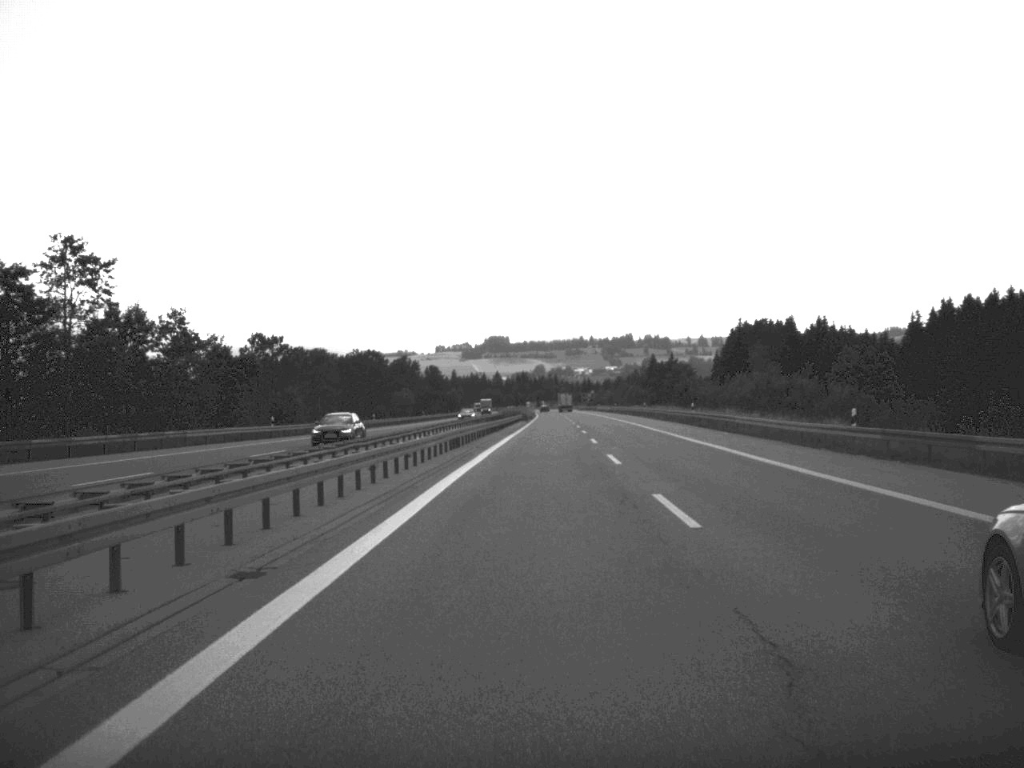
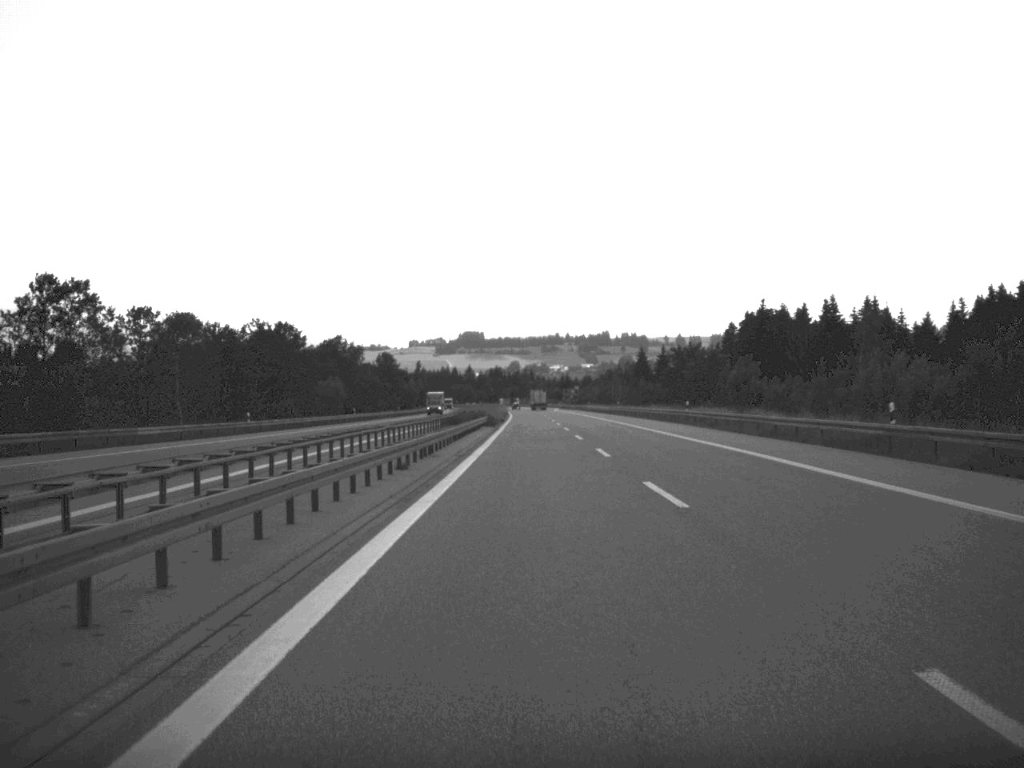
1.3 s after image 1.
(+0.5, +49.4) m; +1°
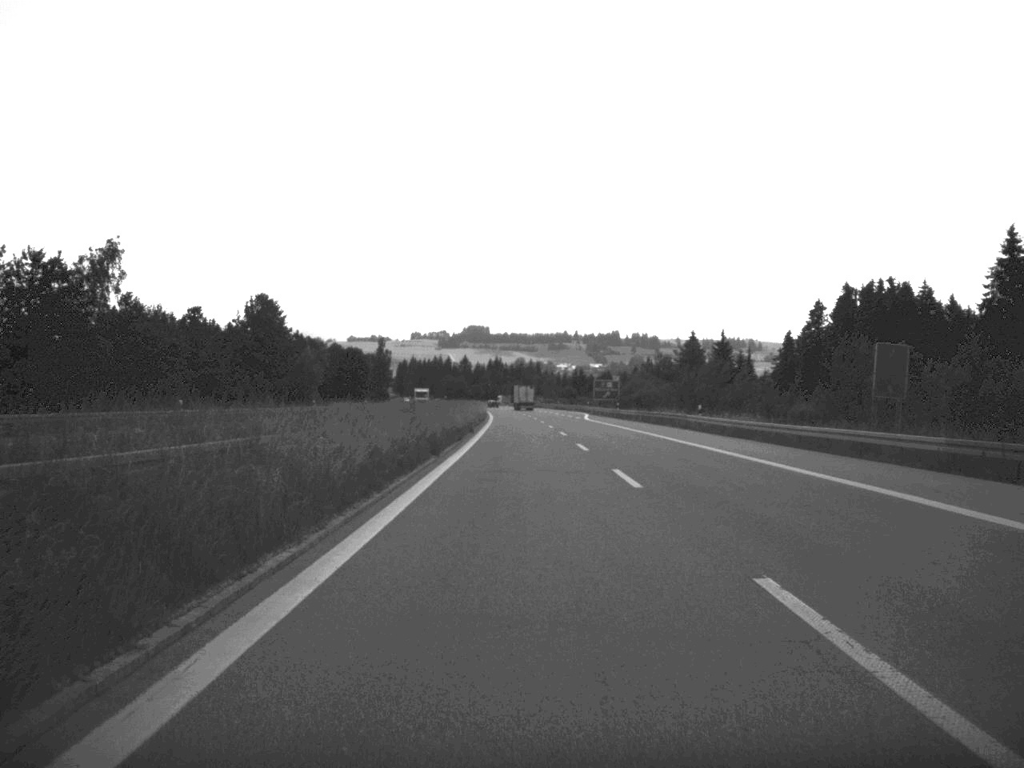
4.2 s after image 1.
(0.0, +116.6) m; -1°
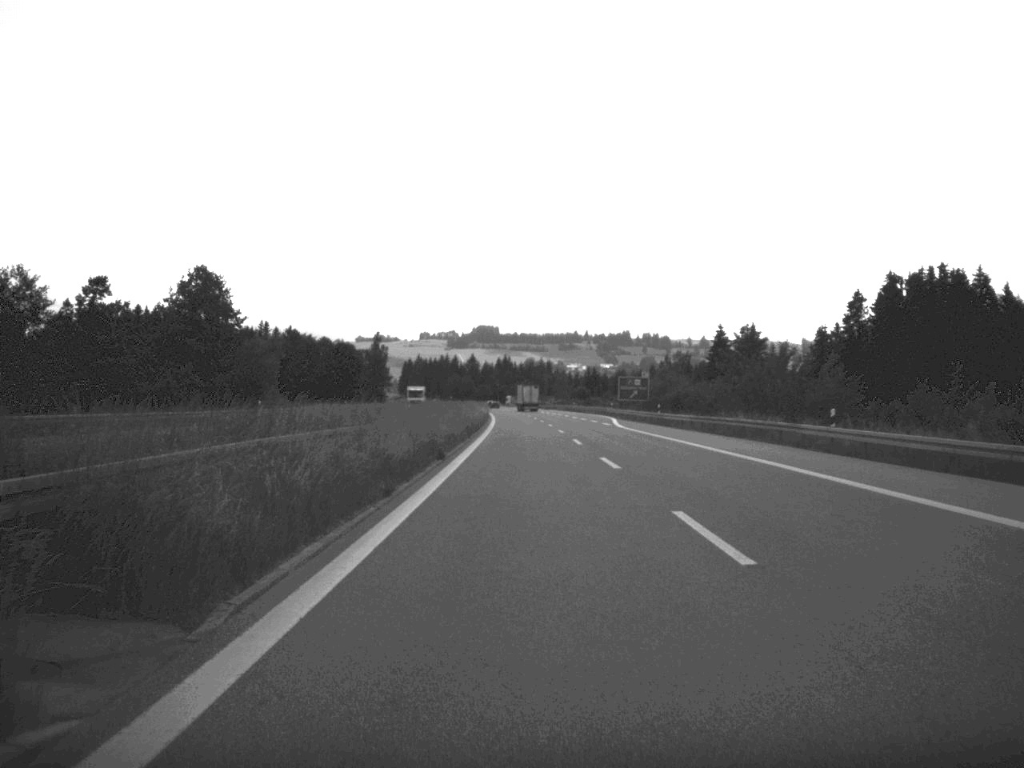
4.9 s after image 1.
(-0.1, +27.4) m; 0°
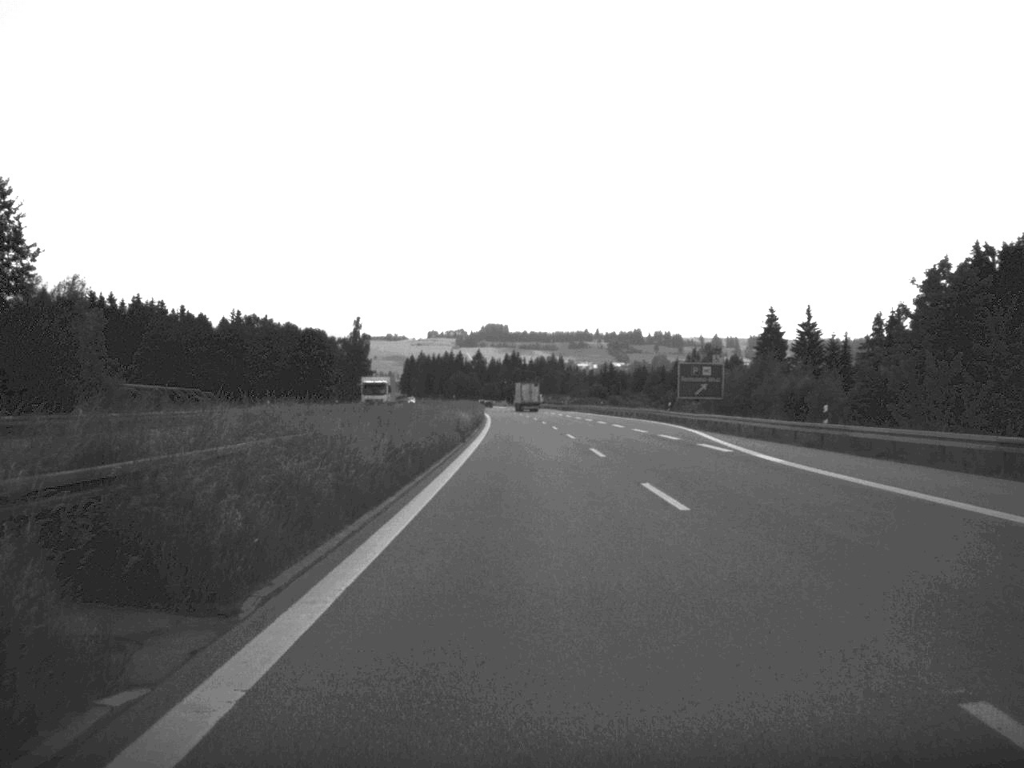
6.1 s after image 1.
(-0.2, +46.0) m; -1°
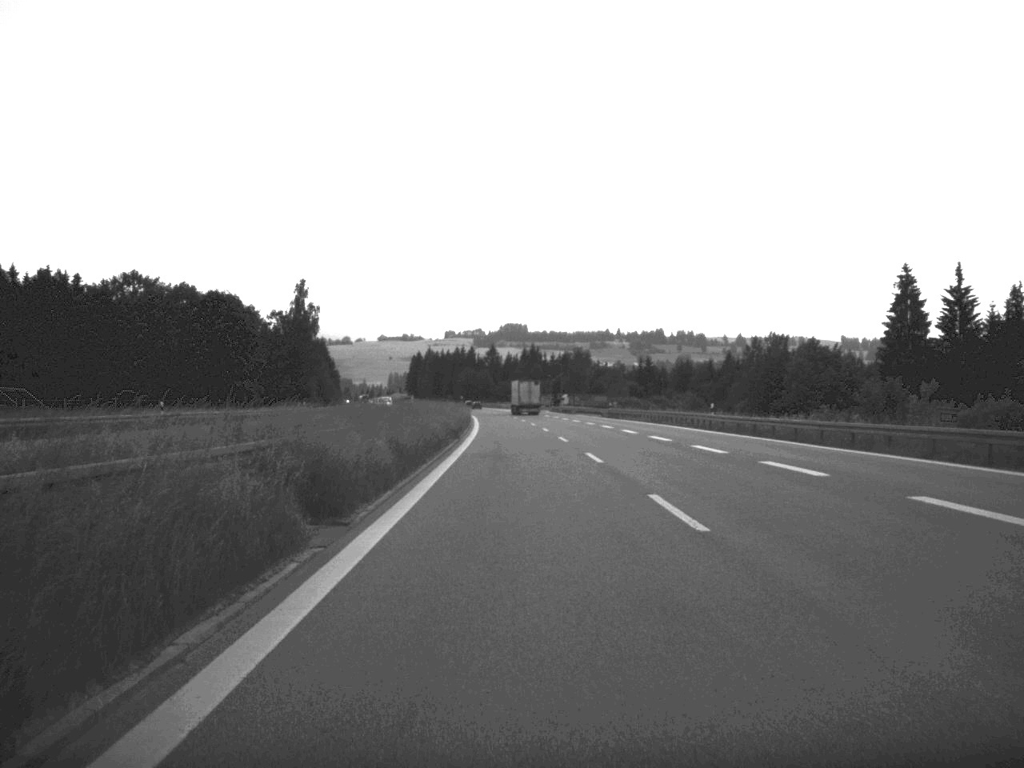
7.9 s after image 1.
(-0.6, +71.4) m; -1°
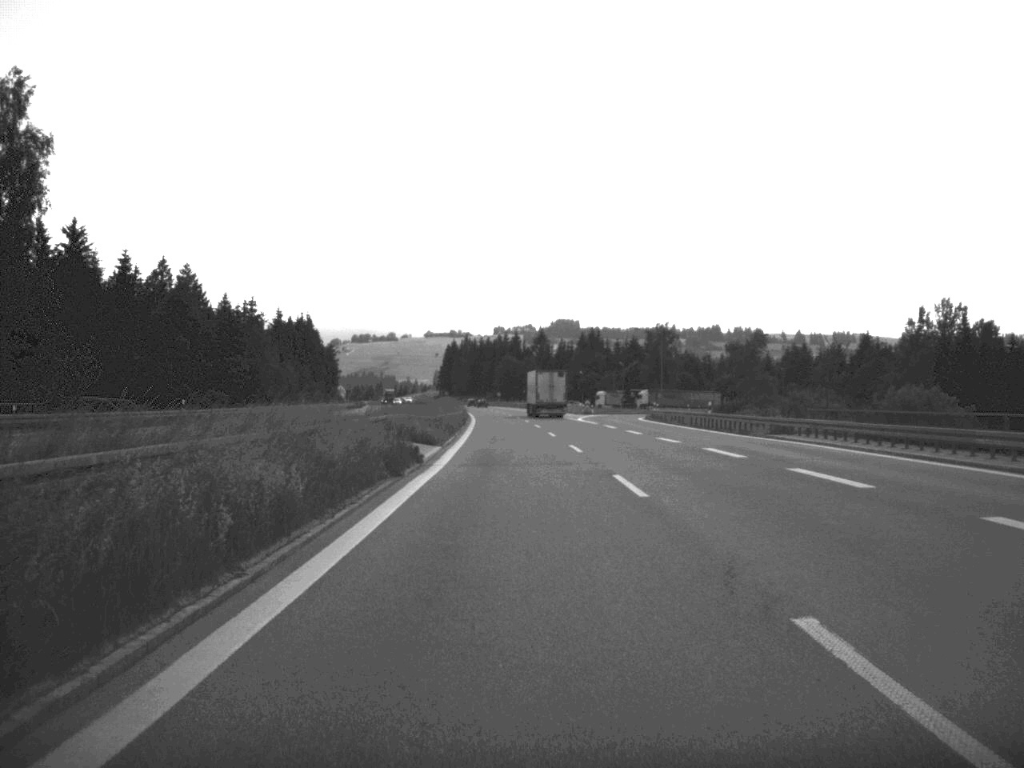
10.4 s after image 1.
(-2.1, +98.1) m; -3°
